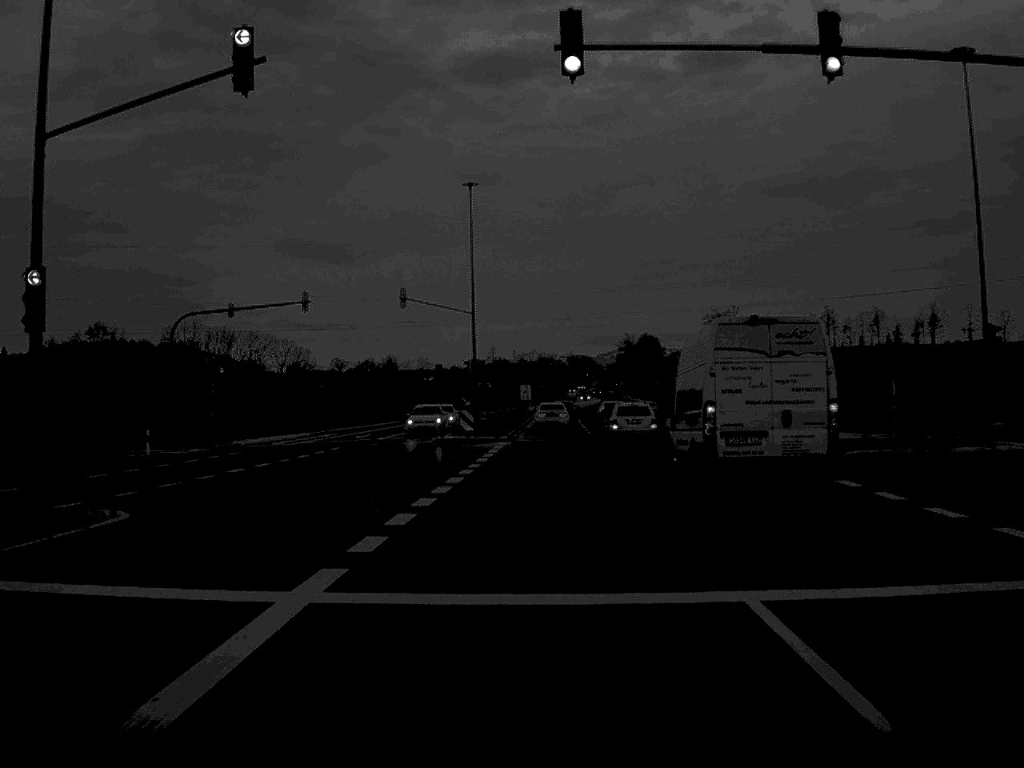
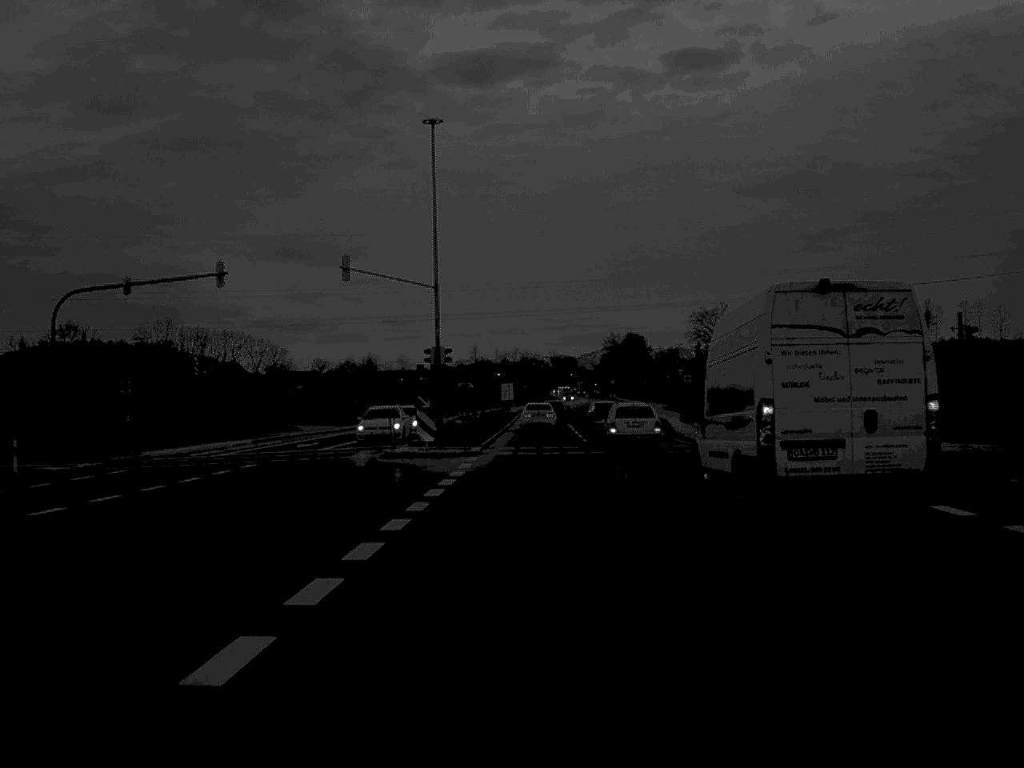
(+0.1, +12.1) m; +1°
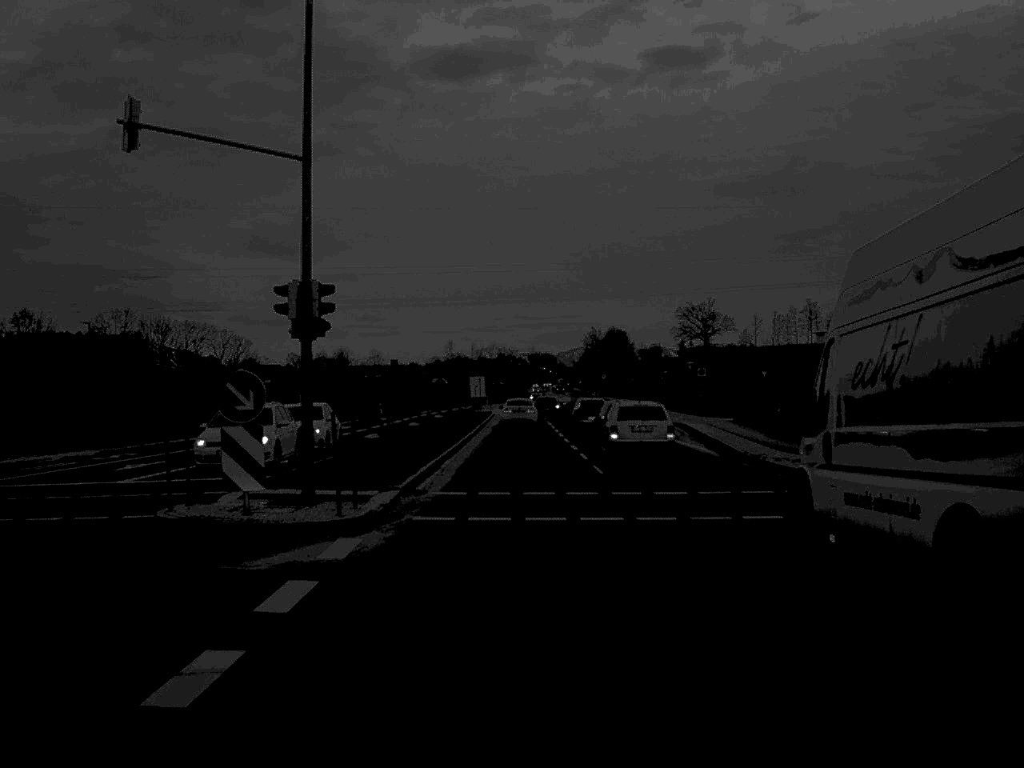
(+0.2, +20.8) m; +1°
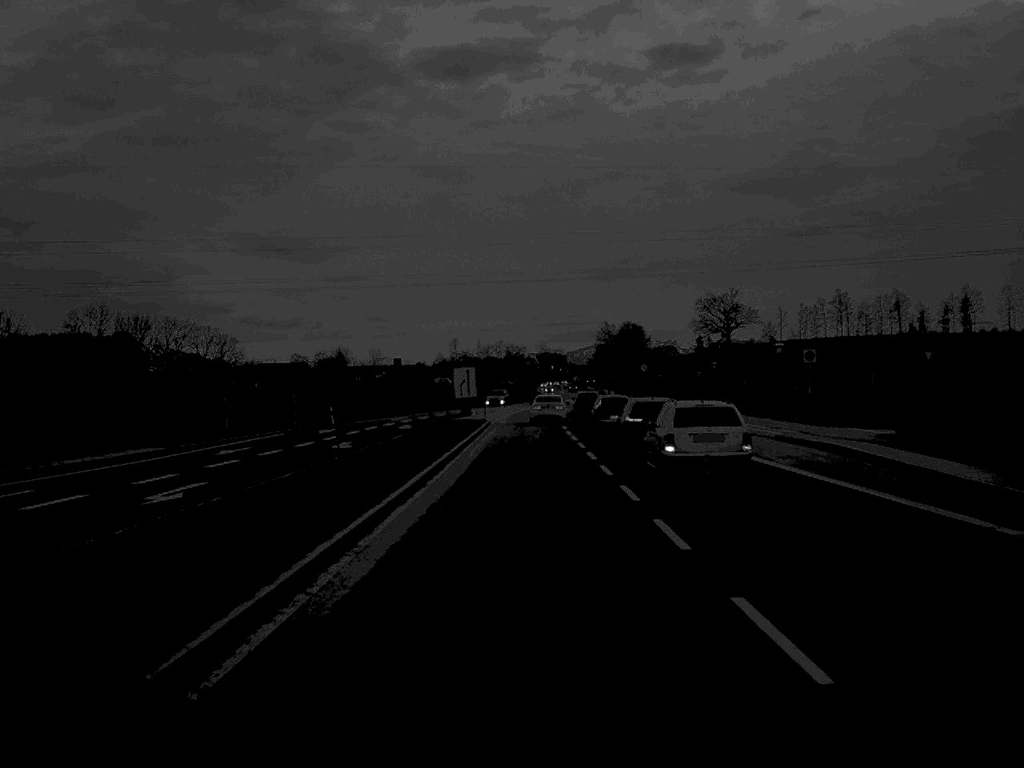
(-0.1, +30.6) m; 0°
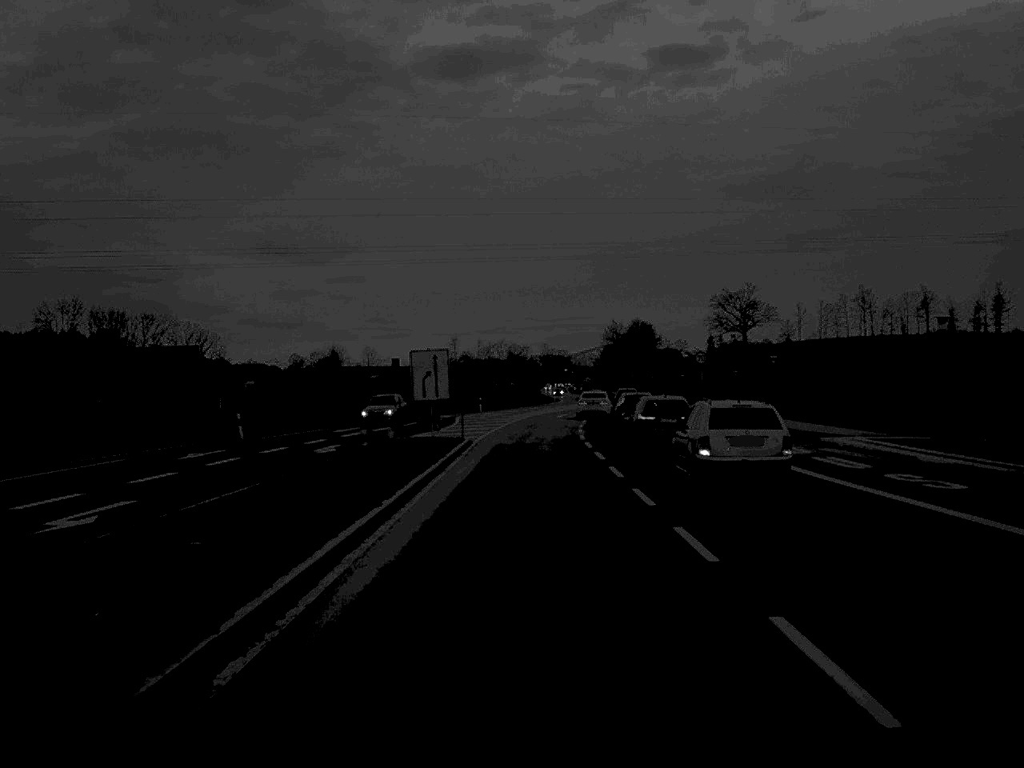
(0.0, +24.8) m; 0°
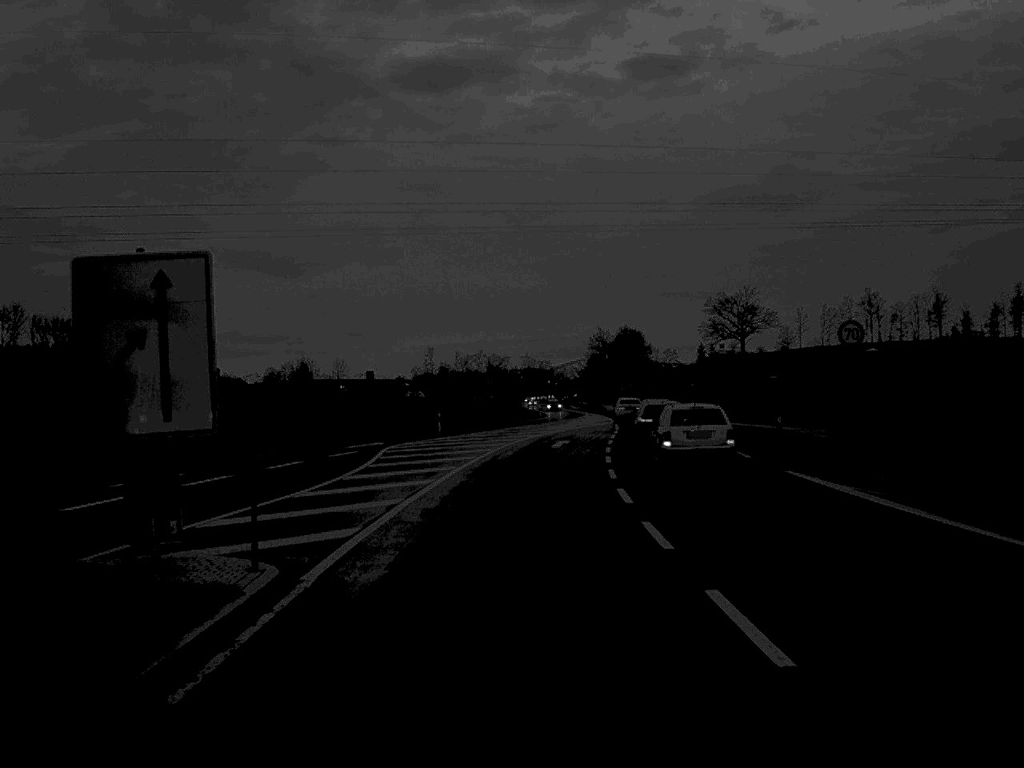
(+0.2, +28.9) m; +1°
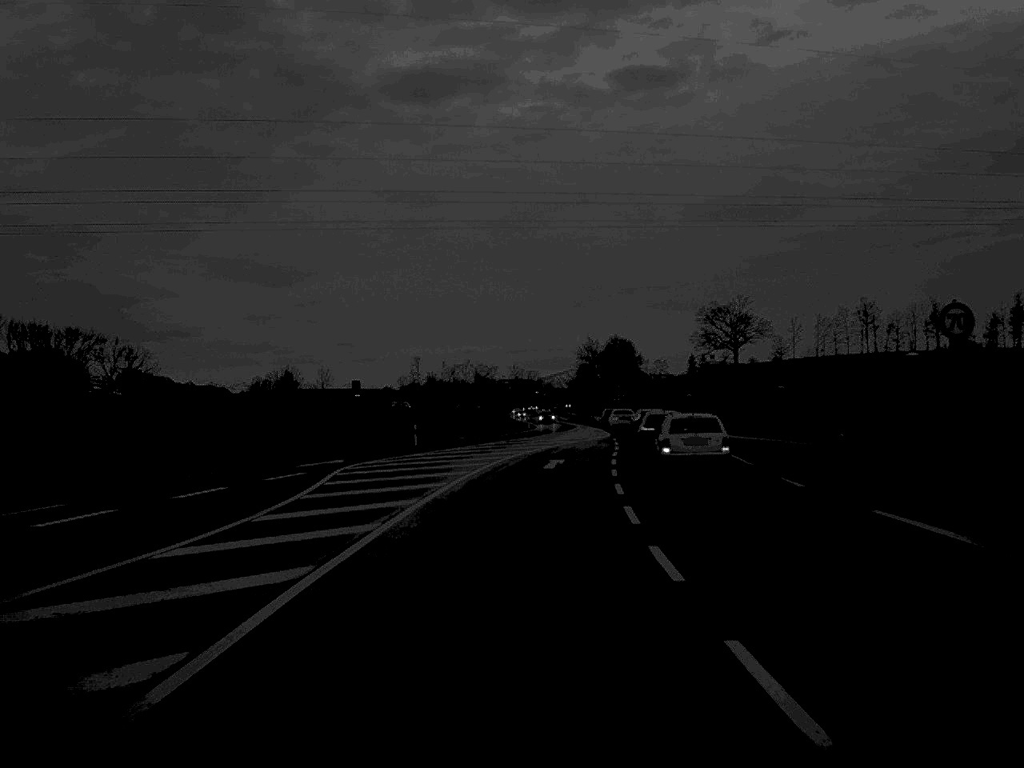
(0.0, +7.0) m; +1°
